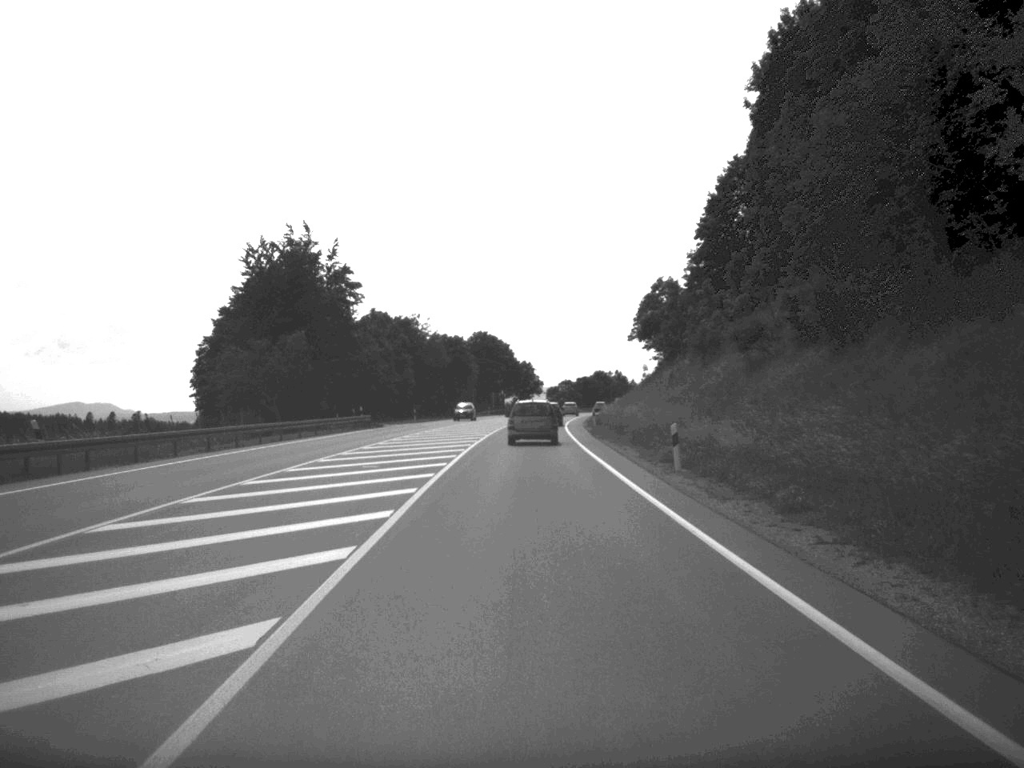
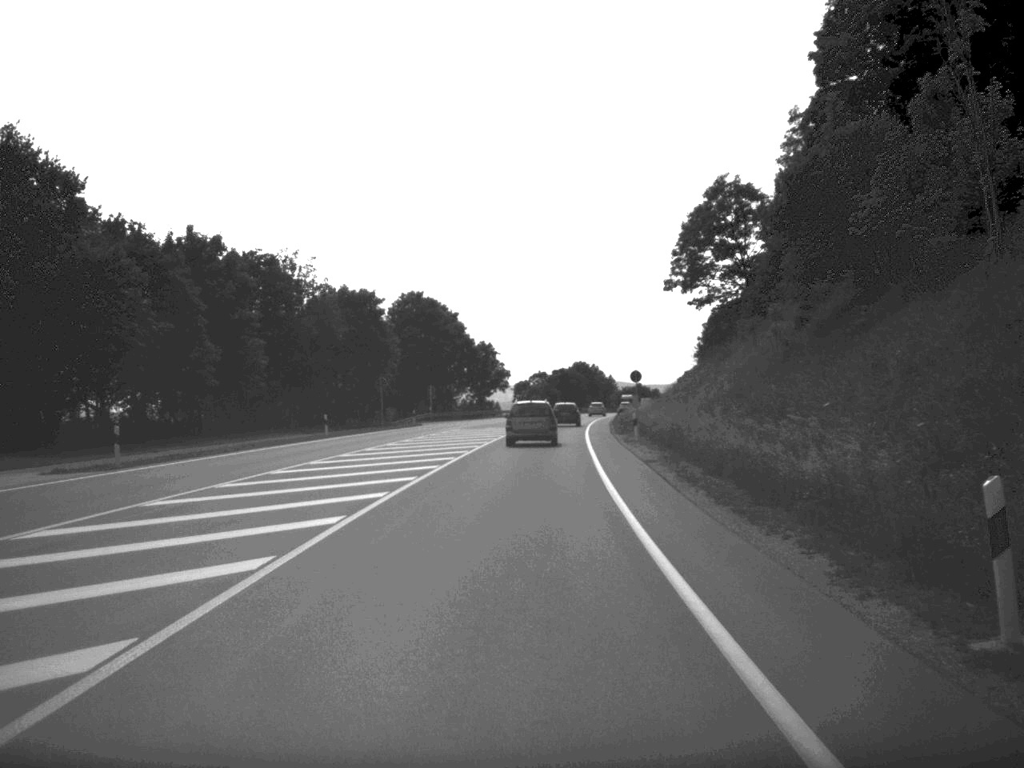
(+0.8, +67.8) m; +1°
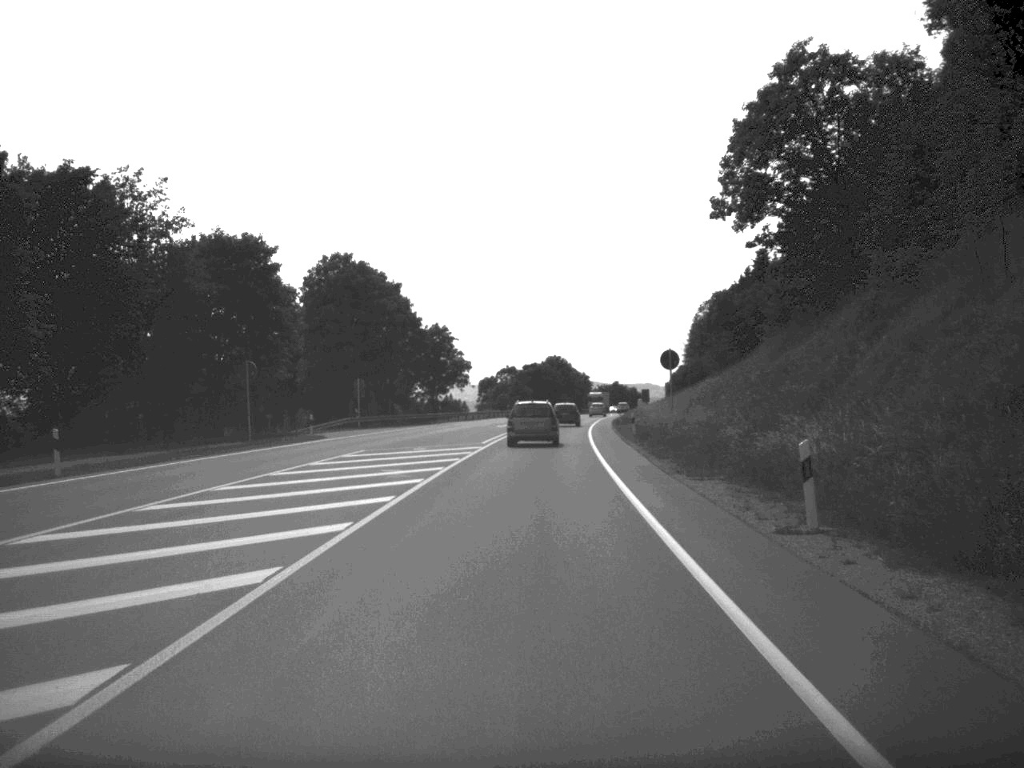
(+0.3, +32.1) m; +1°
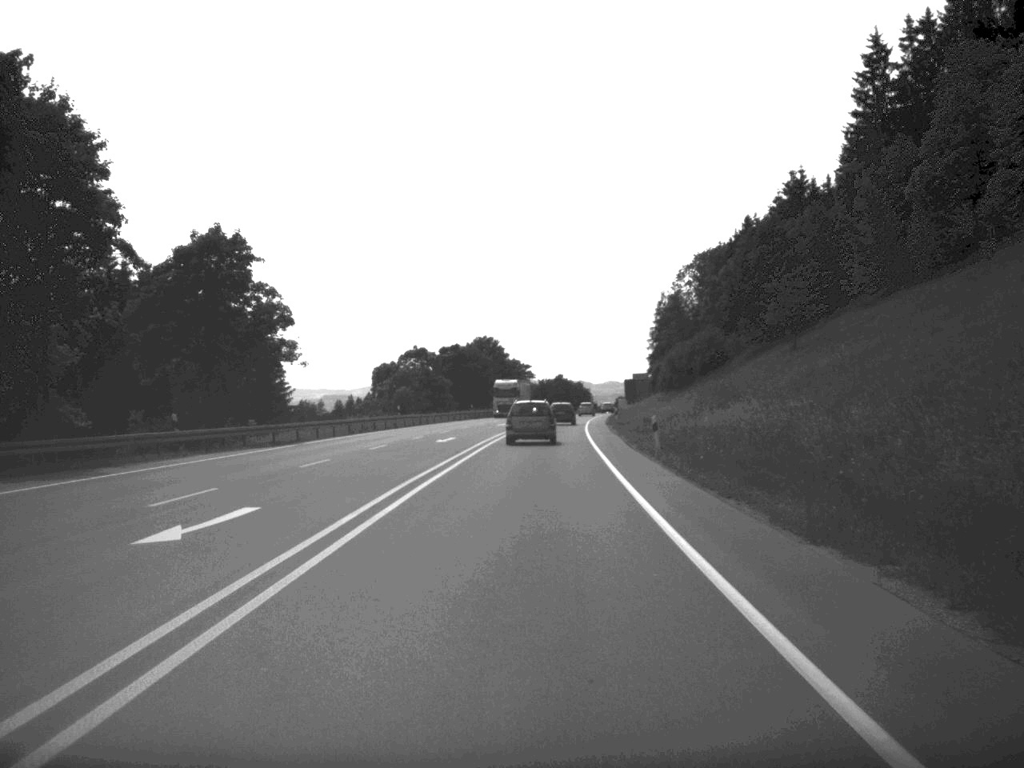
(+1.7, +65.9) m; +3°
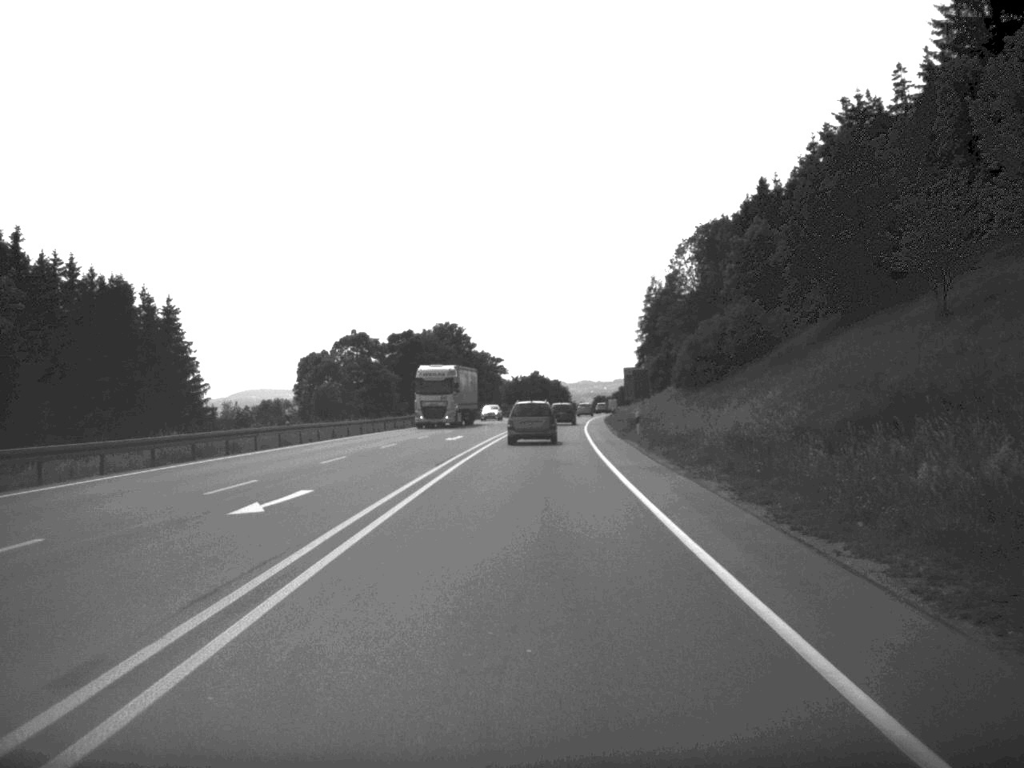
(+0.3, +31.1) m; +1°
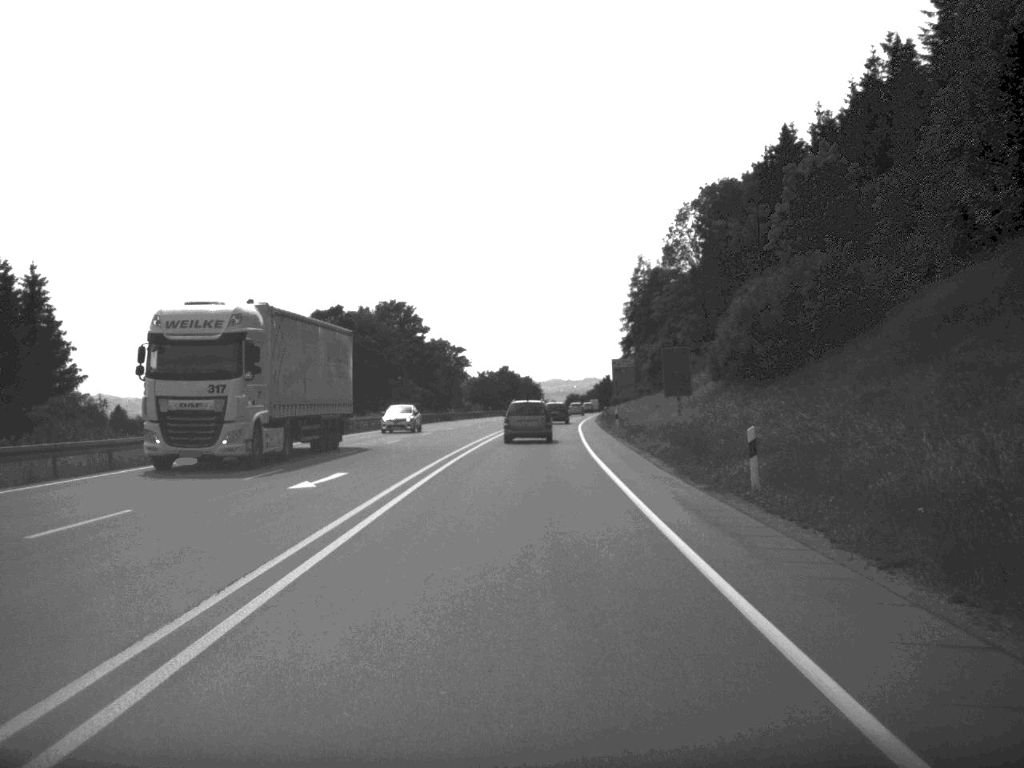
(+0.3, +30.1) m; +1°
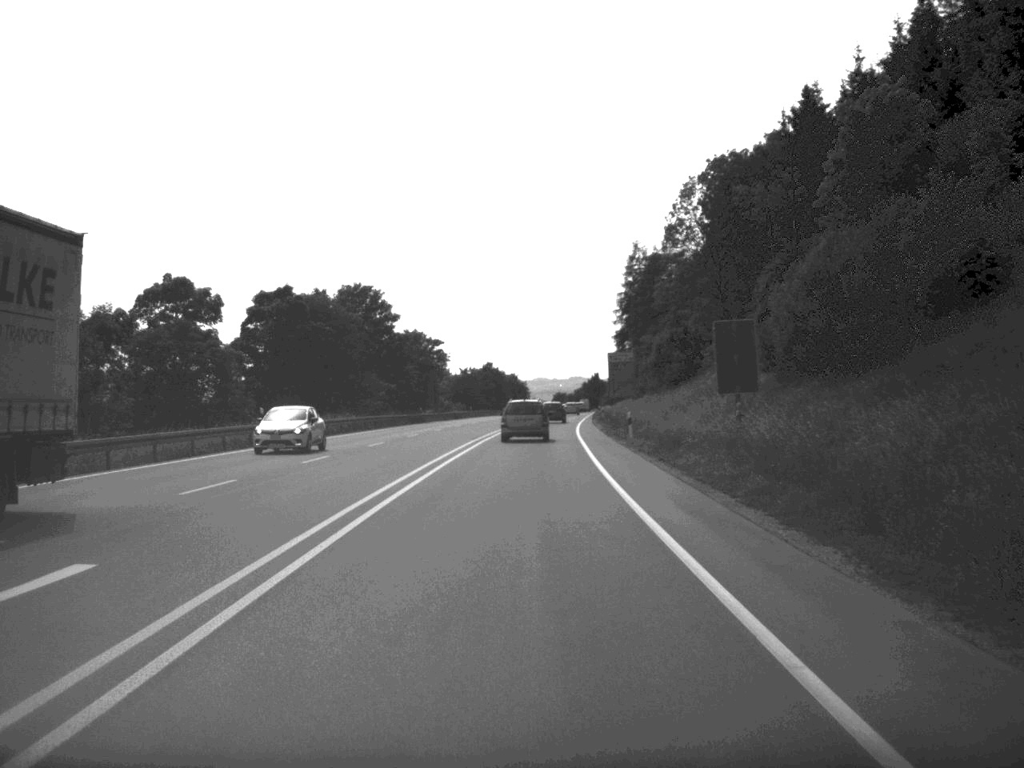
(+0.1, +15.6) m; +1°
